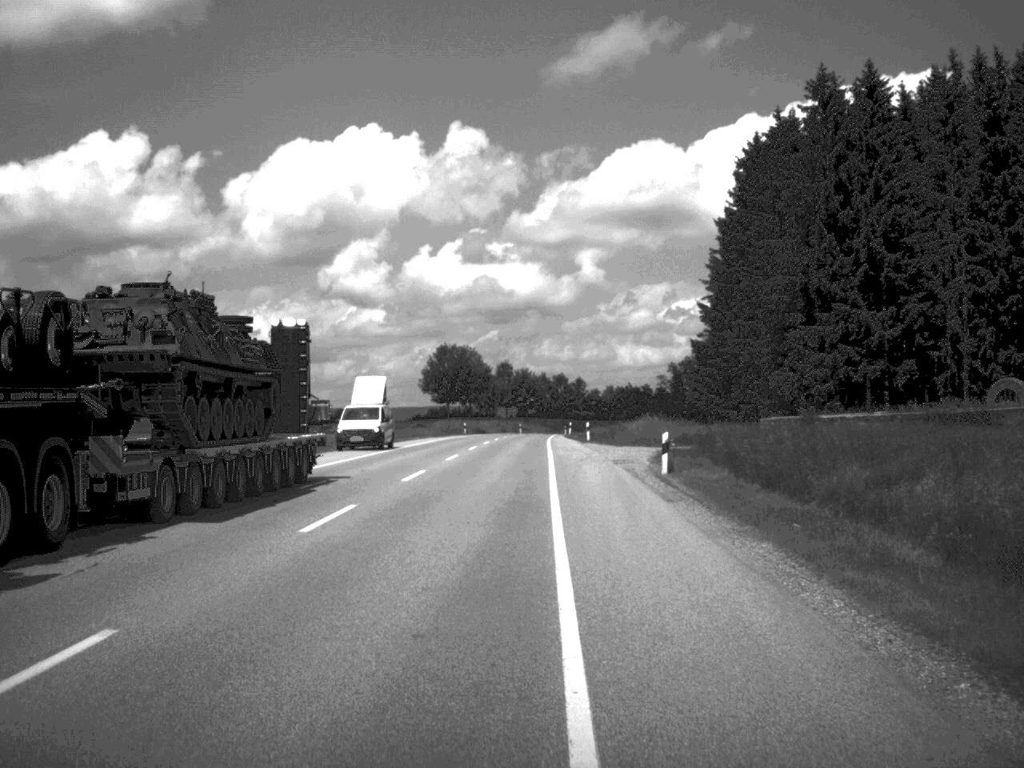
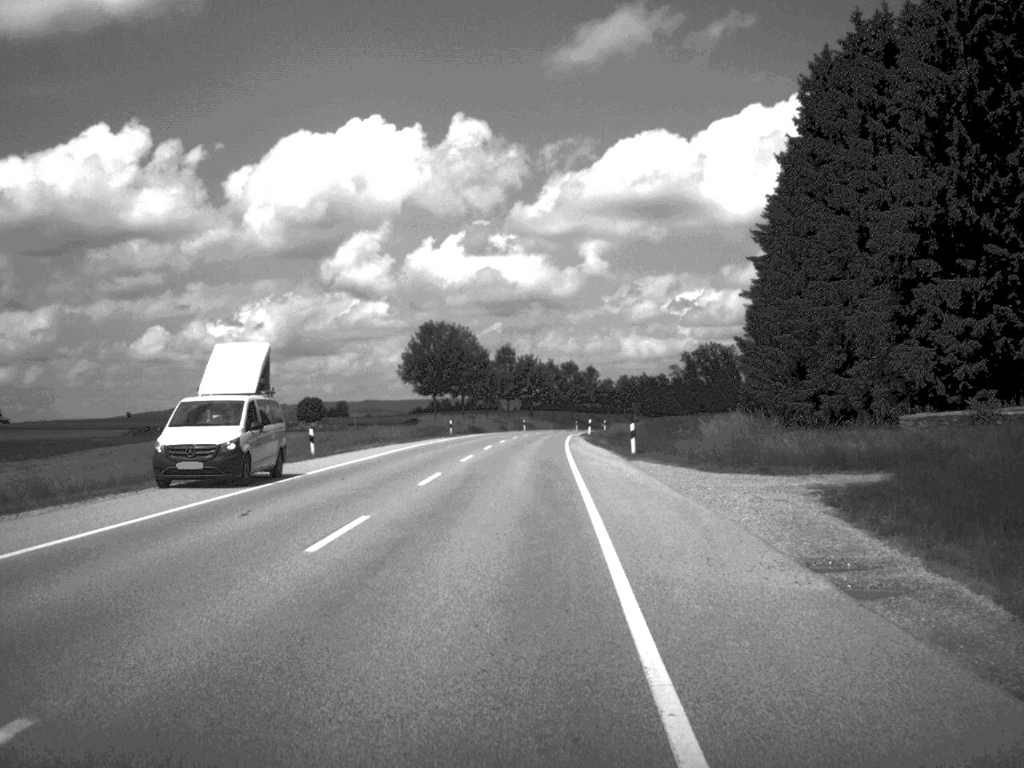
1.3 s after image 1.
(-0.1, +25.6) m; 0°
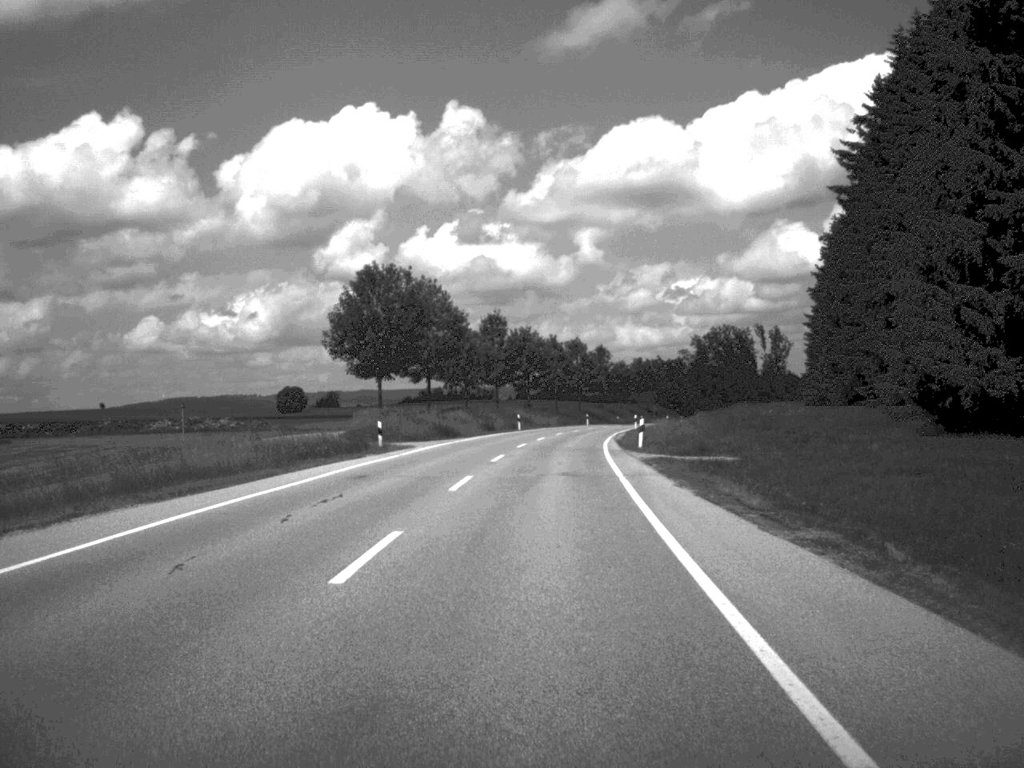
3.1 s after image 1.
(-0.1, +37.7) m; 0°
